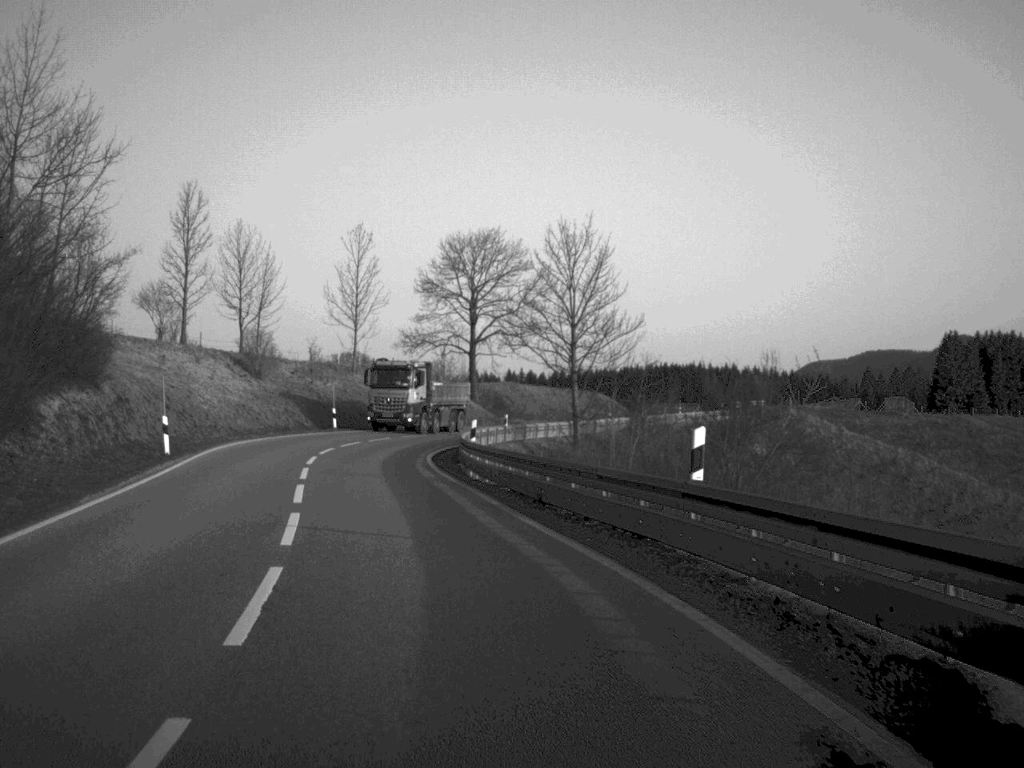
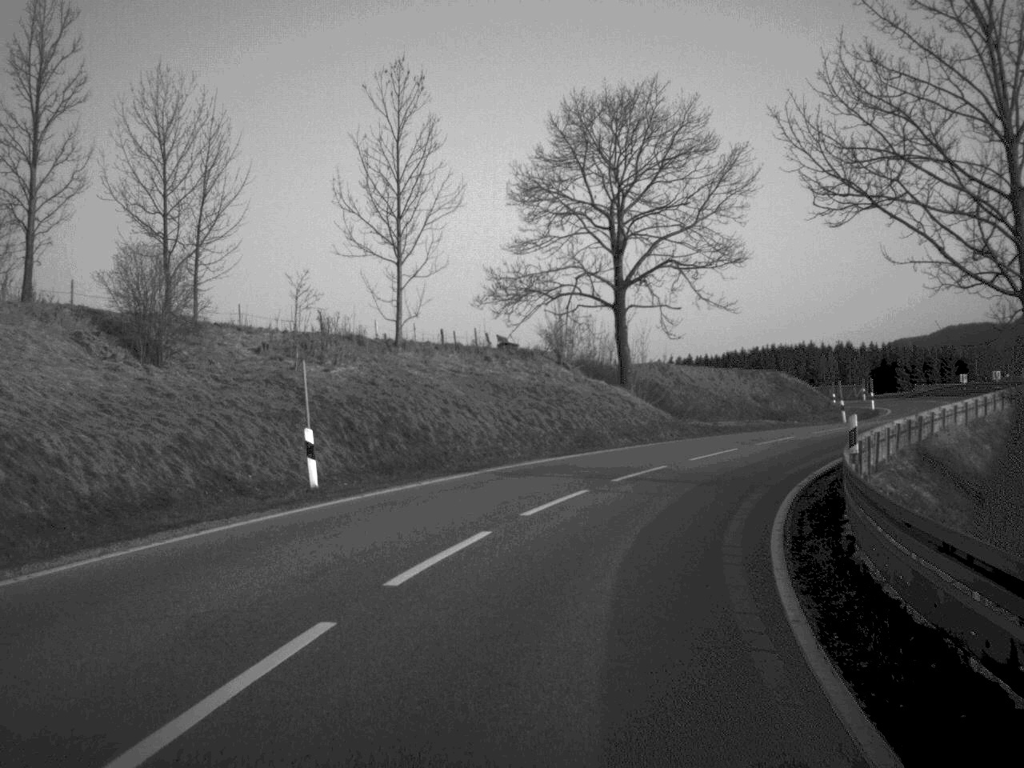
(-4.0, +39.3) m; -3°
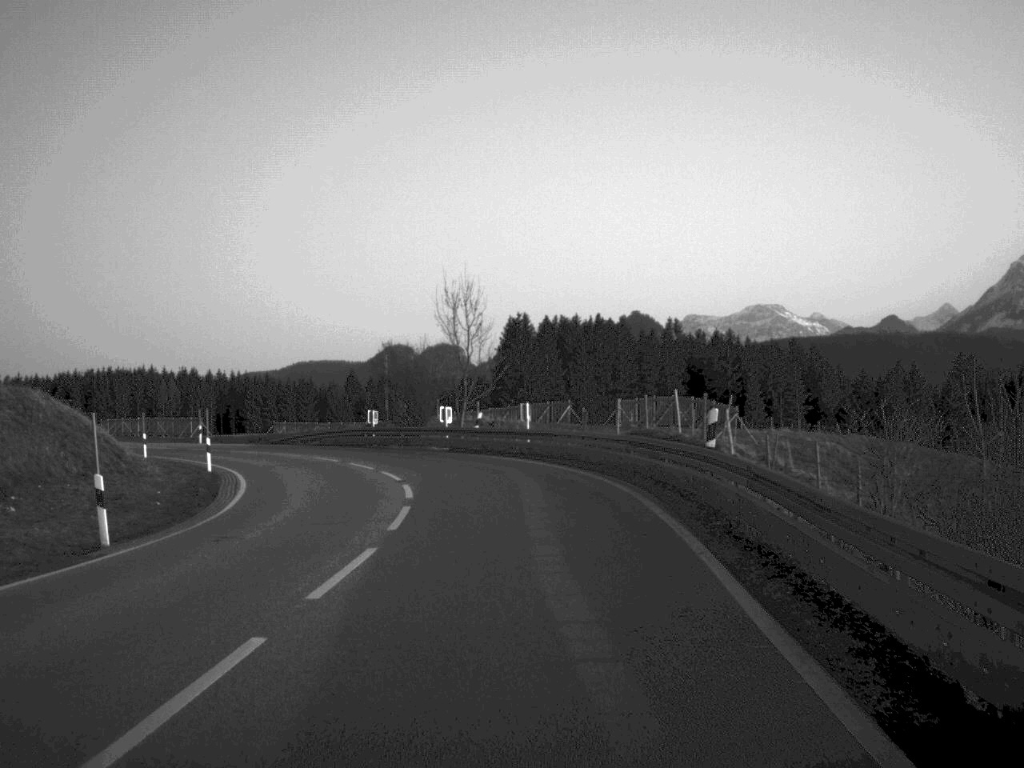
(+10.5, +38.6) m; +29°
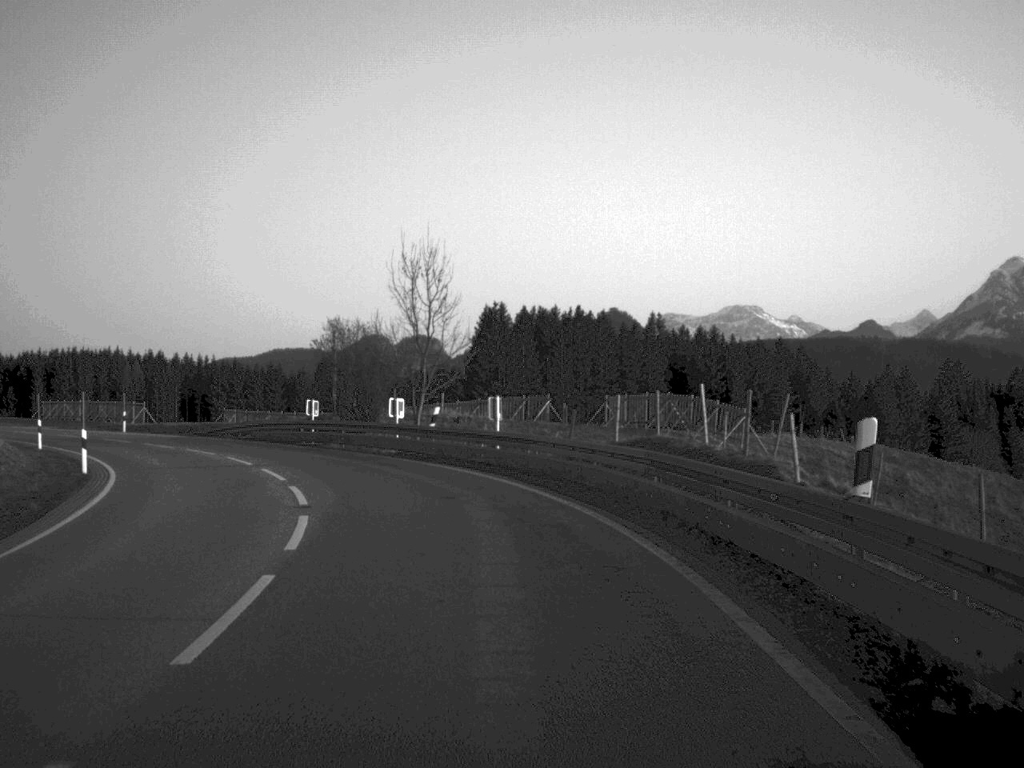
(+0.1, +9.3) m; +1°
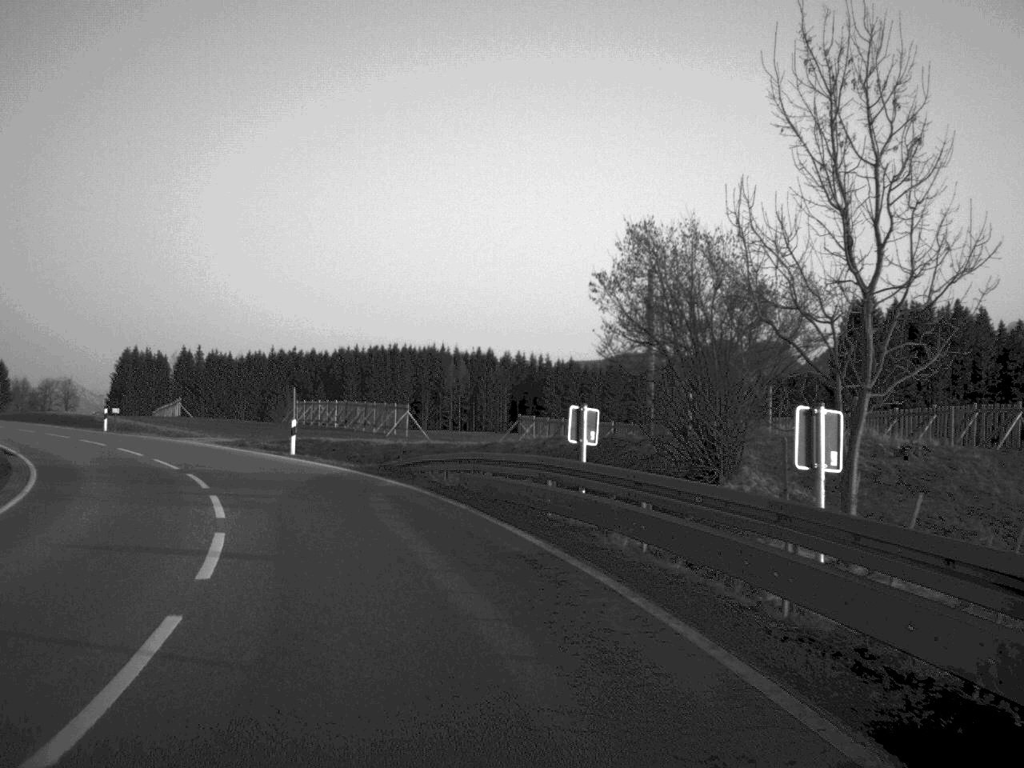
(-3.0, +26.3) m; -16°
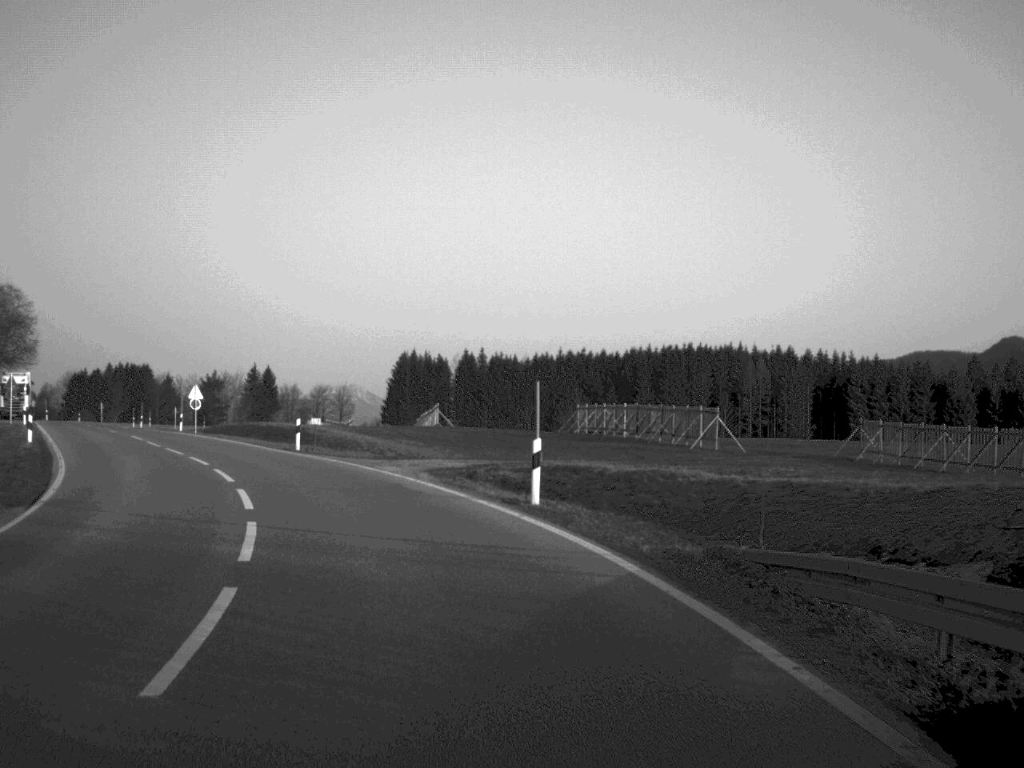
(-1.9, +16.4) m; -13°
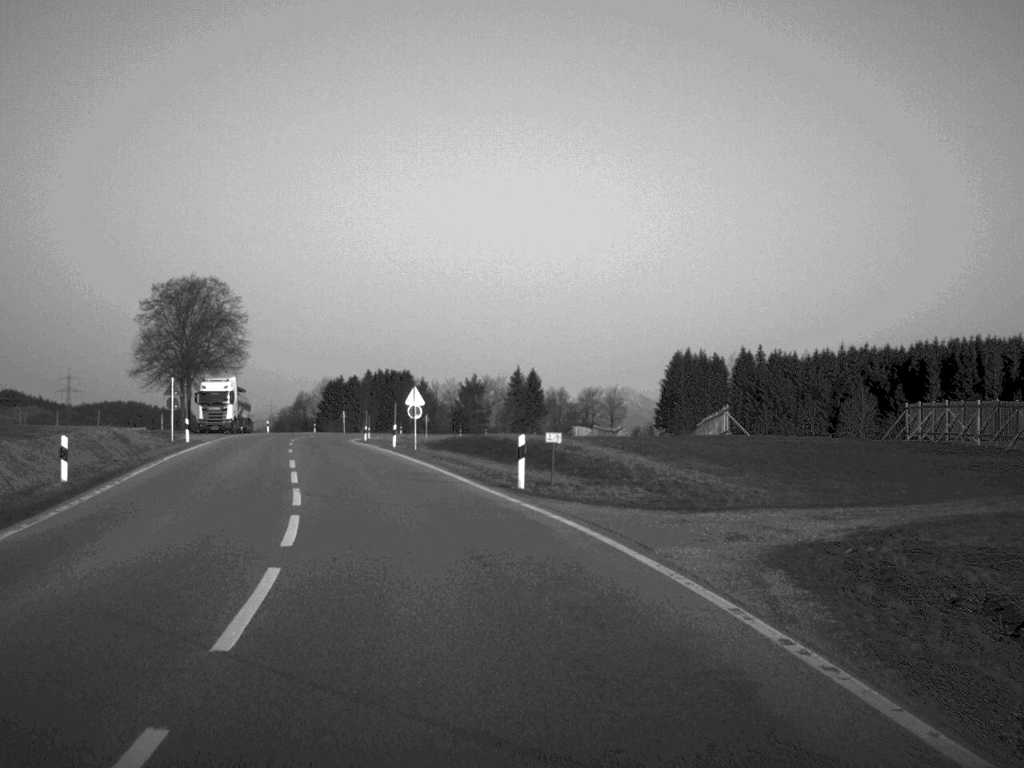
(-1.8, +16.7) m; -12°
